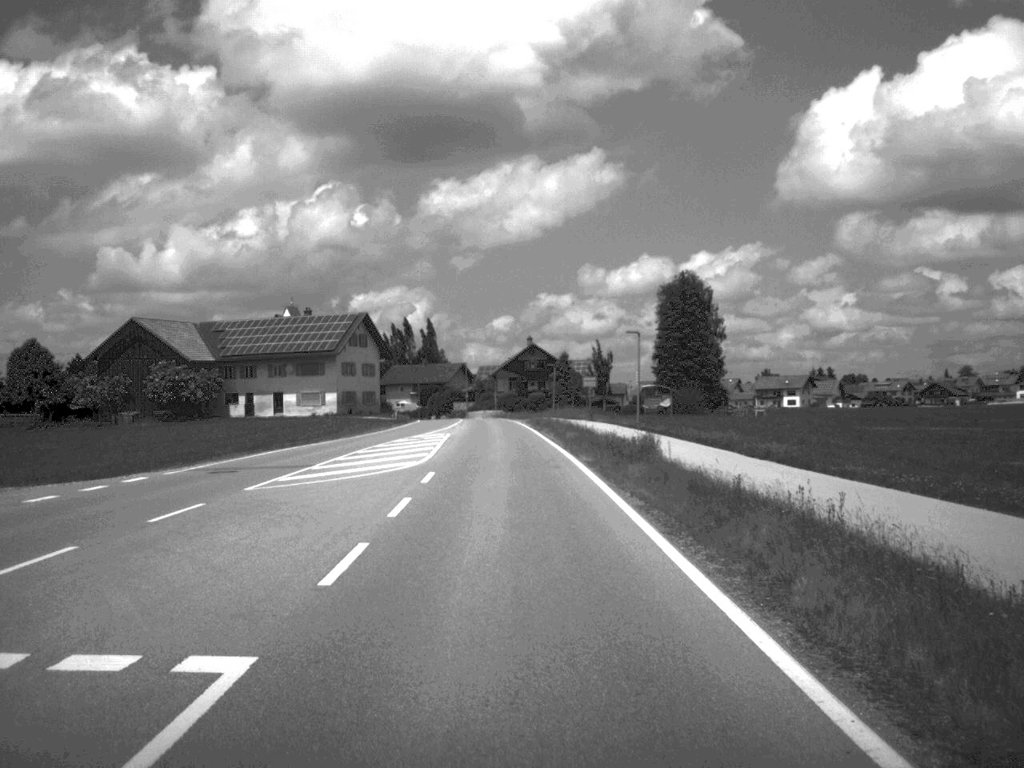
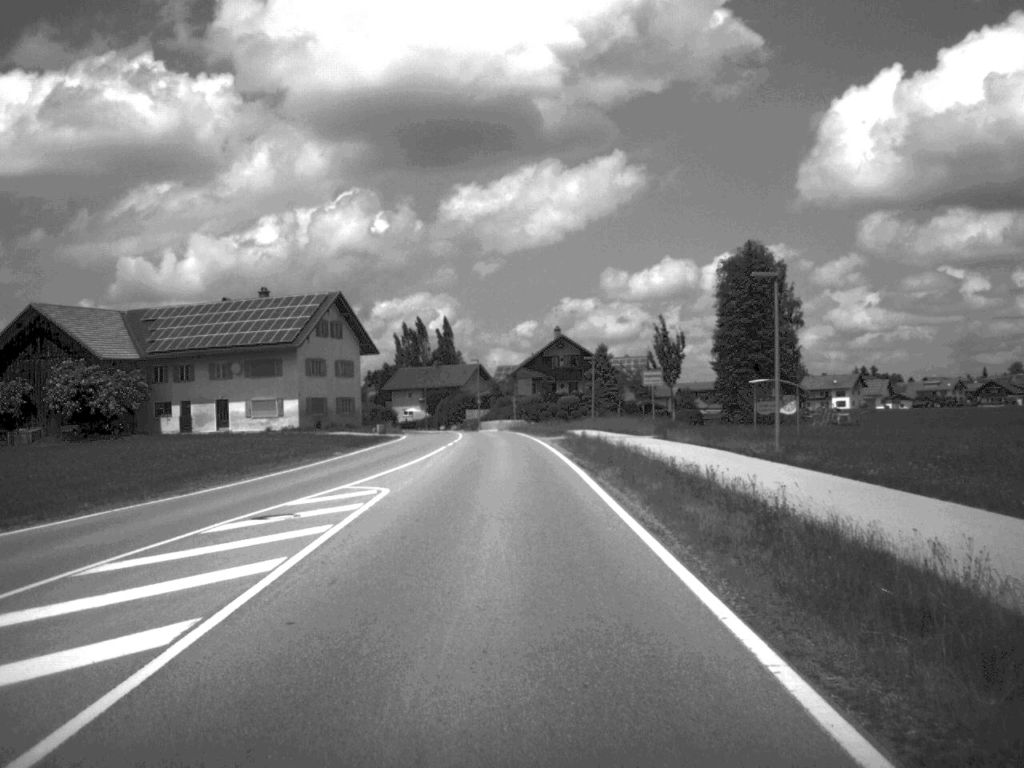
(-0.3, +29.5) m; -1°
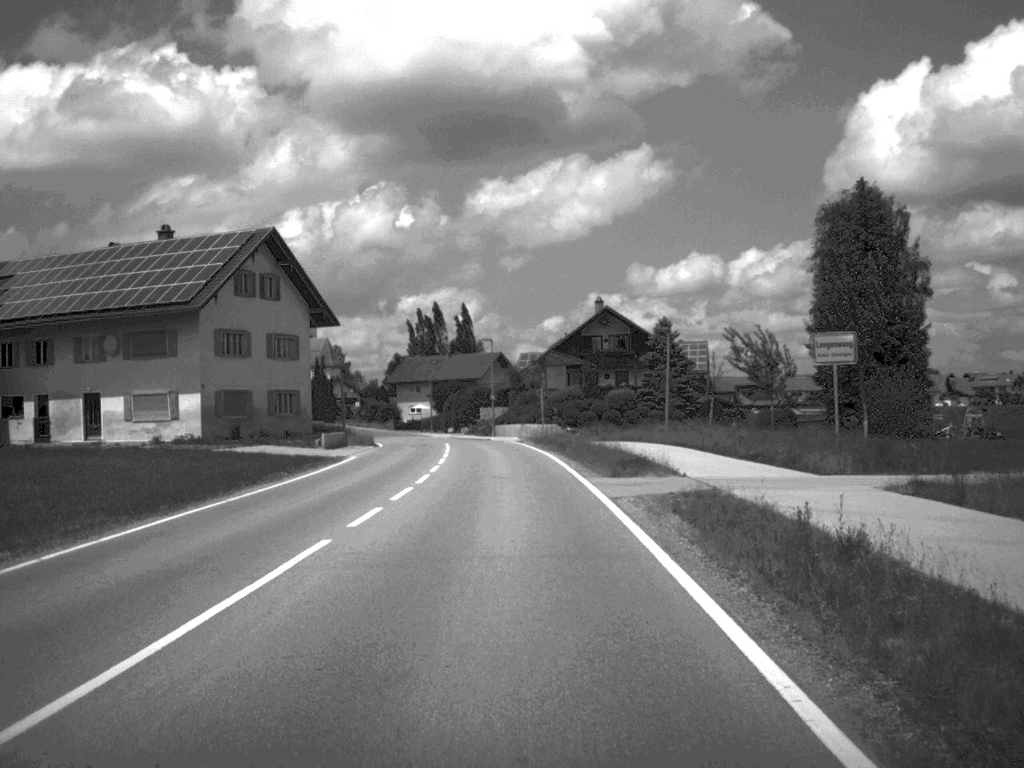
(-0.4, +30.7) m; -1°
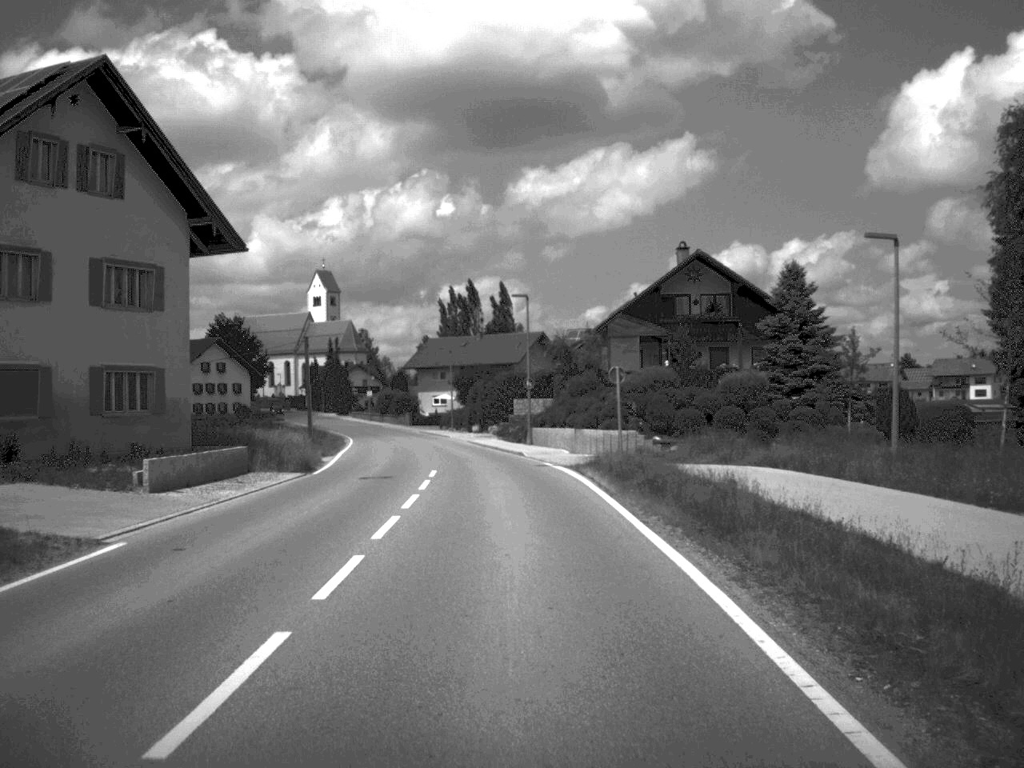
(-0.5, +28.0) m; -2°
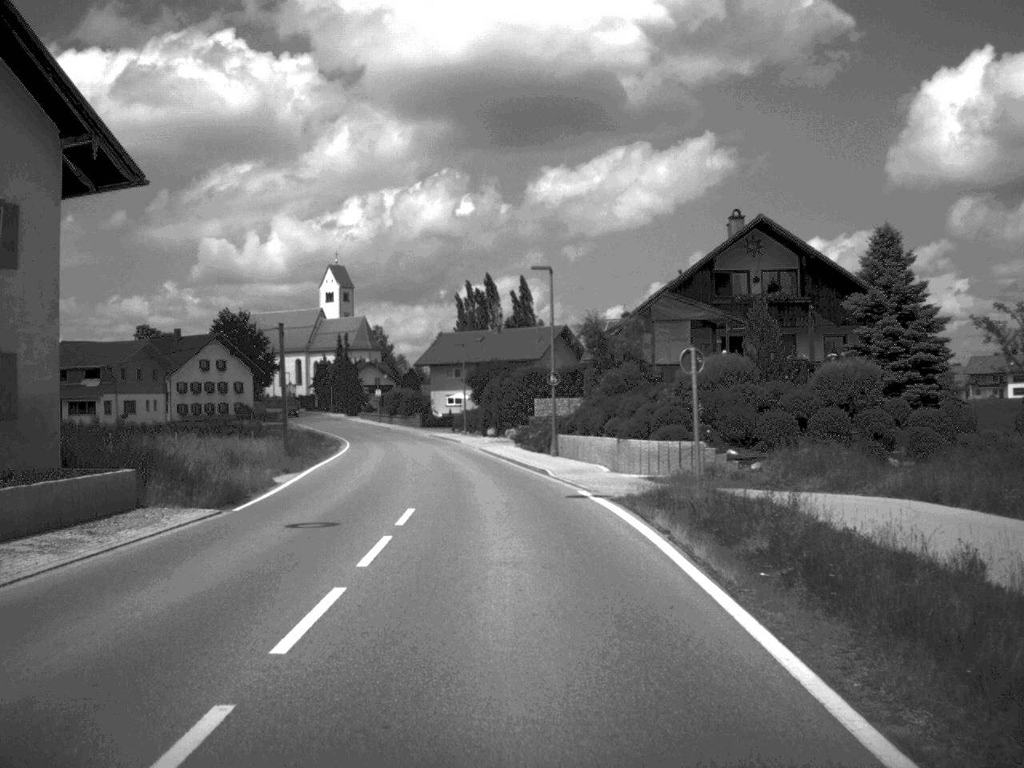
(-0.1, +10.8) m; -1°
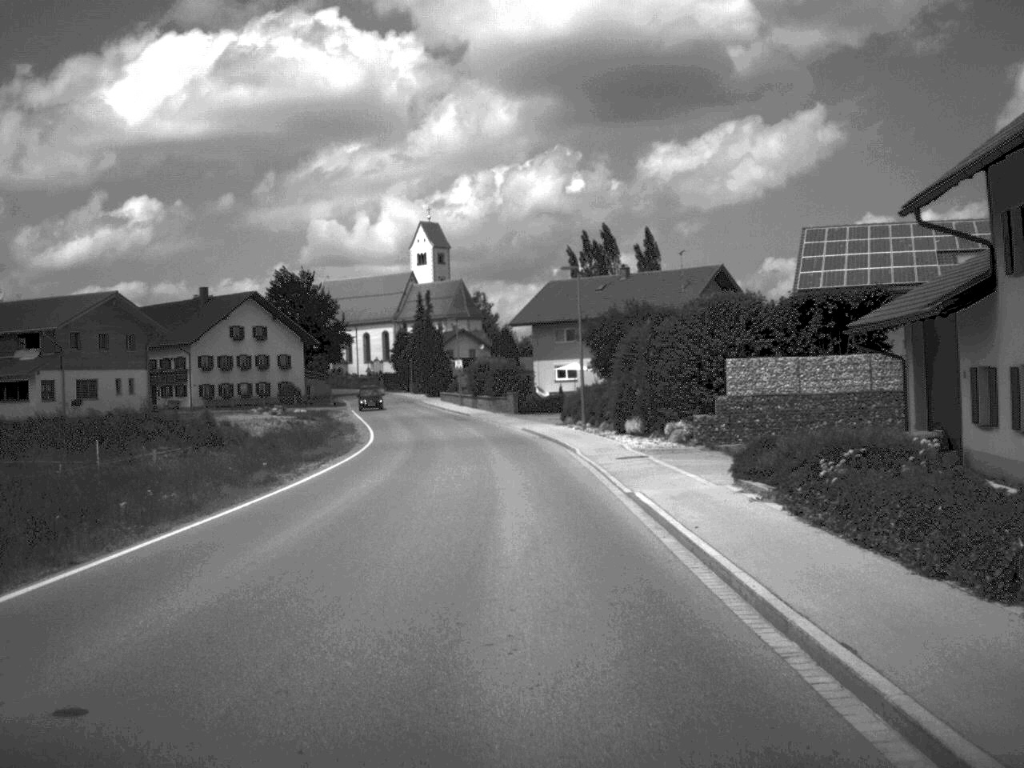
(-1.8, +37.1) m; -5°
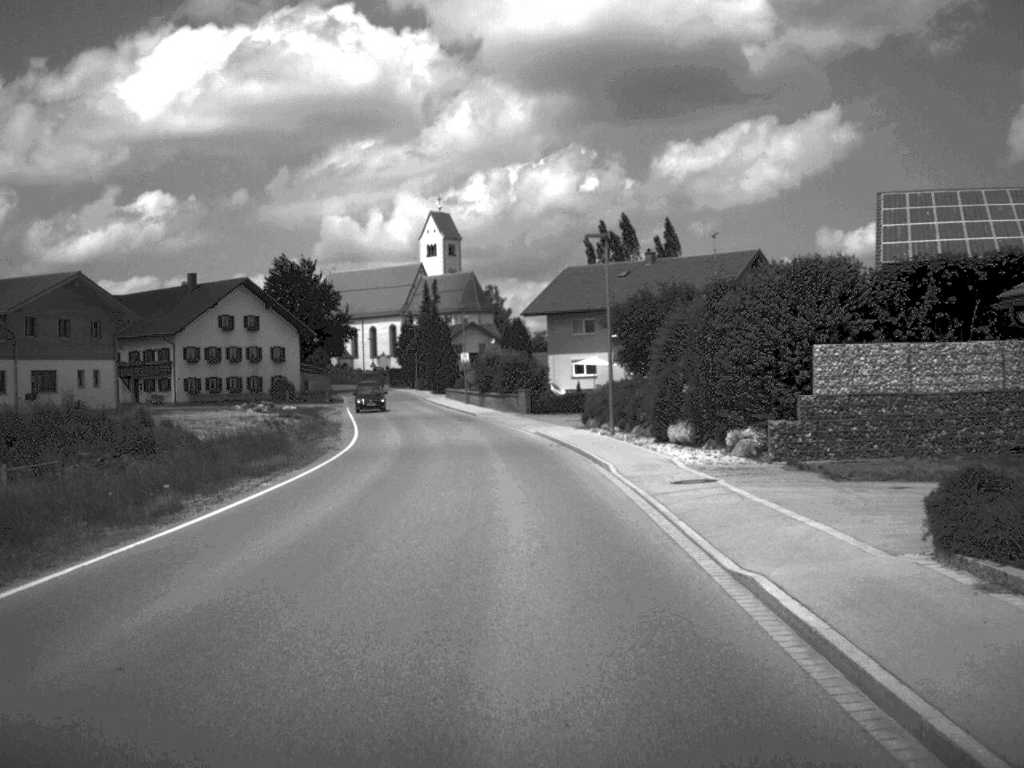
(-0.1, +9.2) m; -1°
